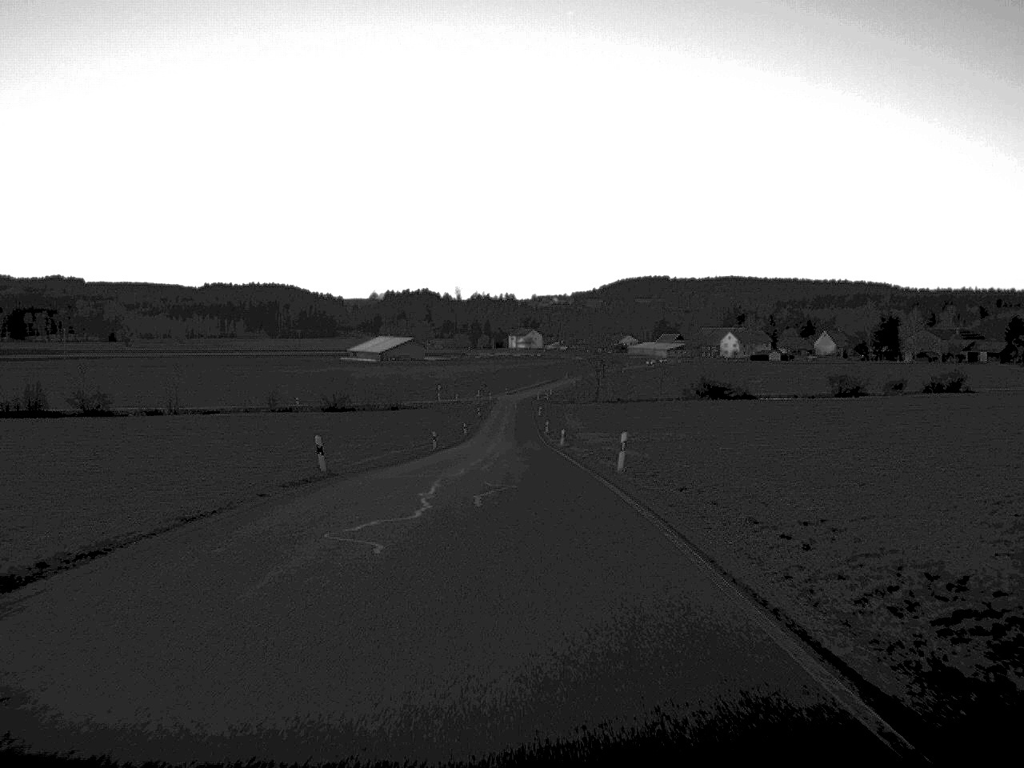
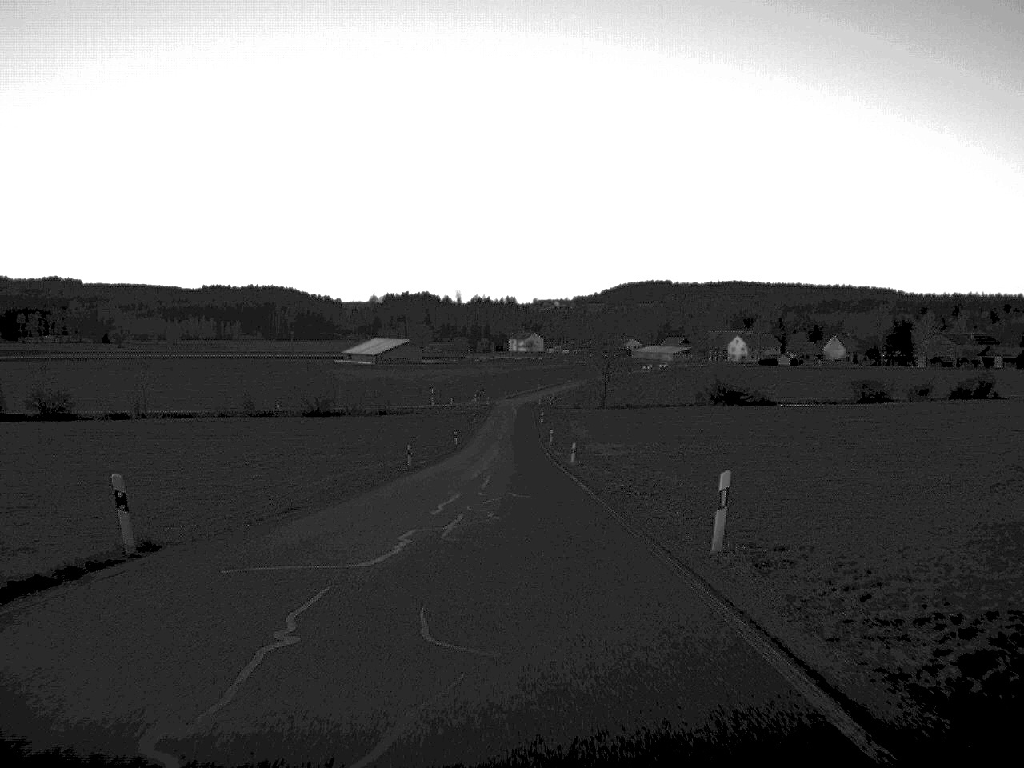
(0.0, +15.6) m; 0°
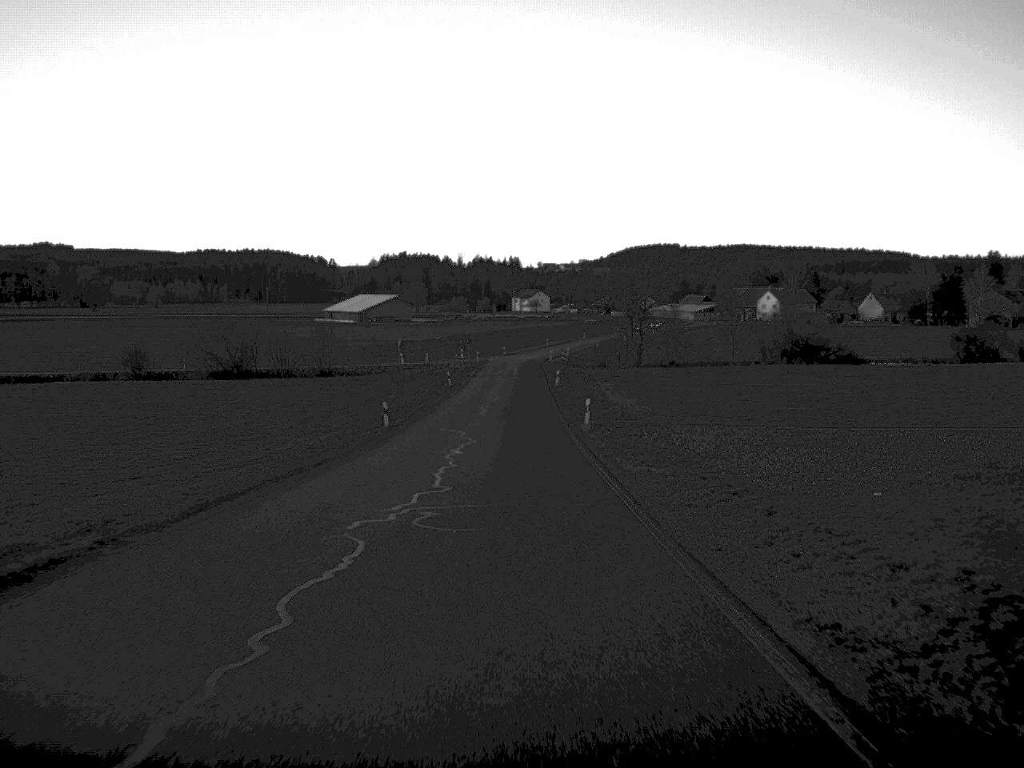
(-0.1, +51.0) m; 0°
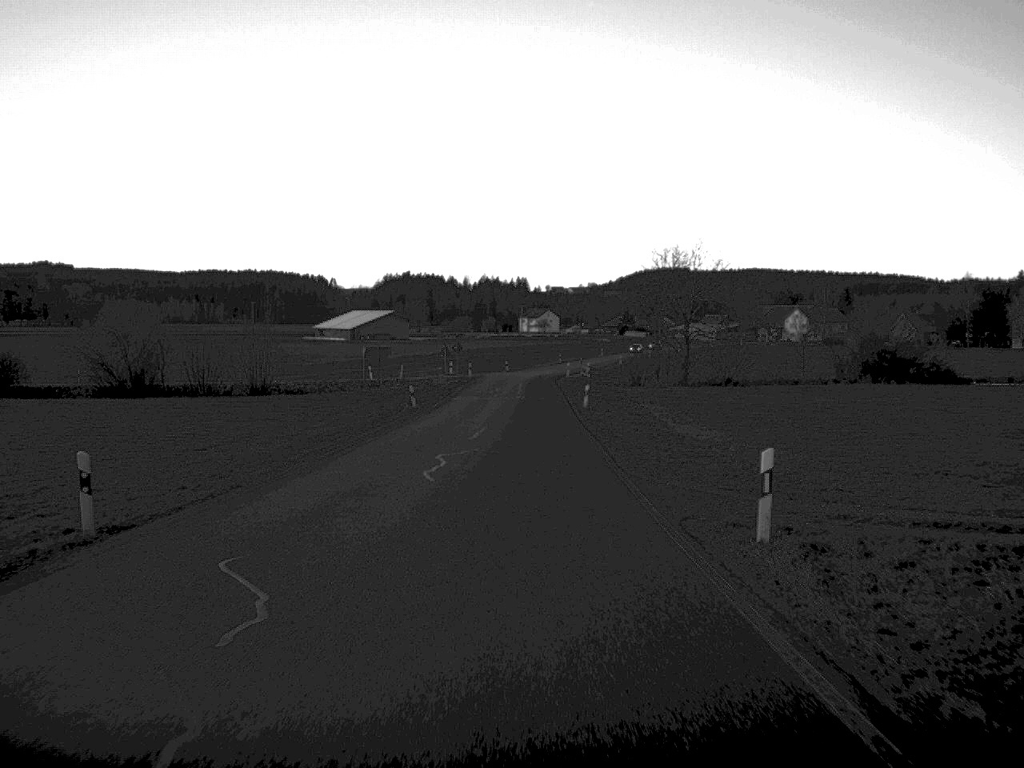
(-0.1, +32.4) m; 0°
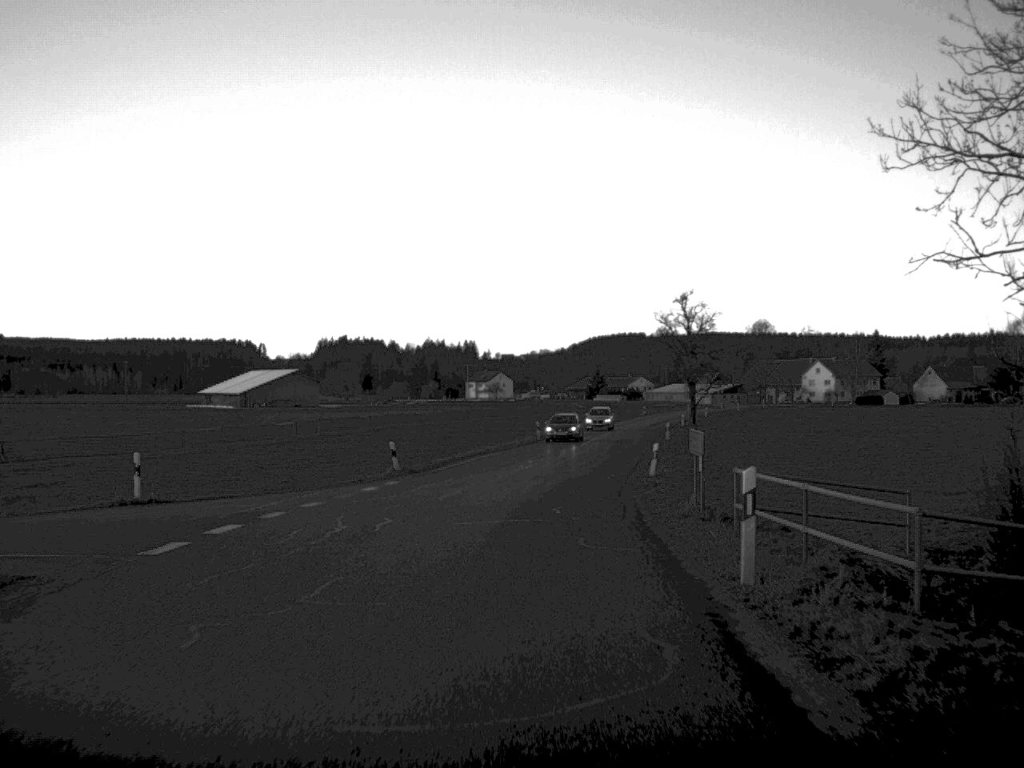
(+0.6, +81.8) m; +2°
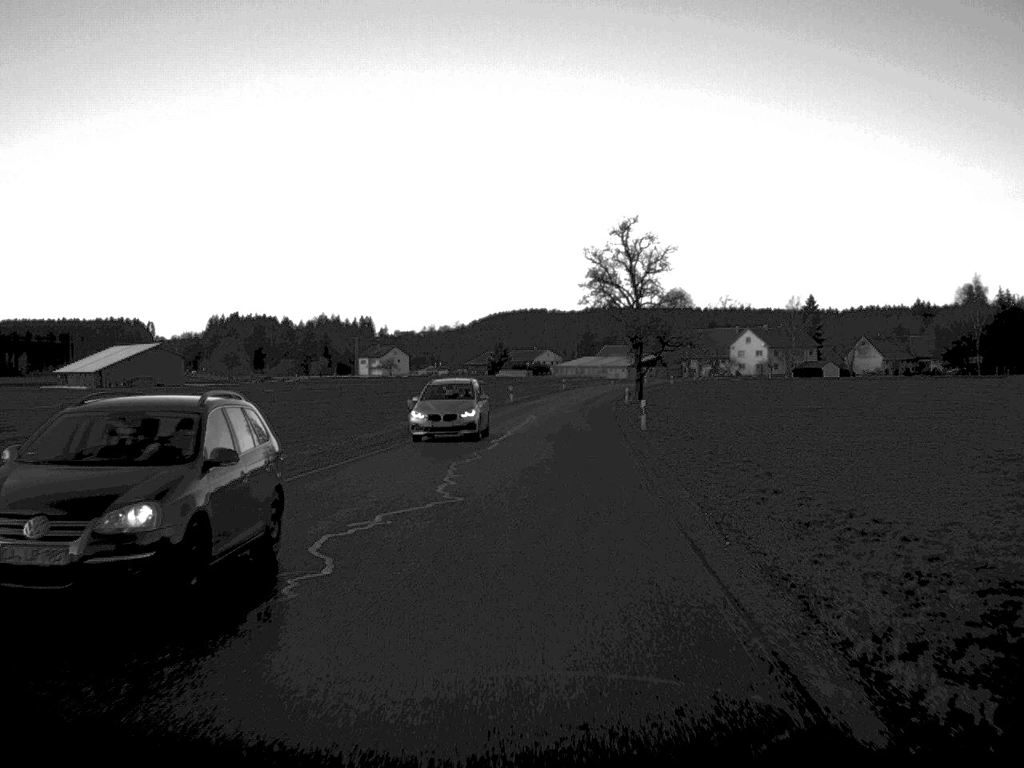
(+1.2, +32.0) m; +4°
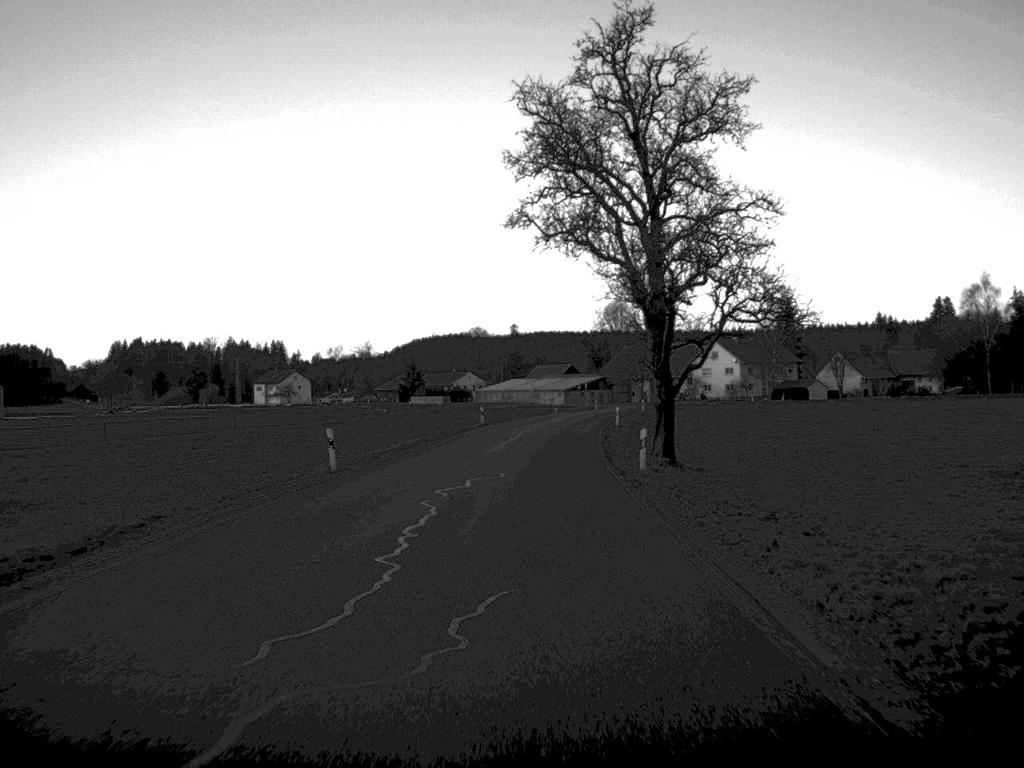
(+1.8, +50.9) m; +3°
